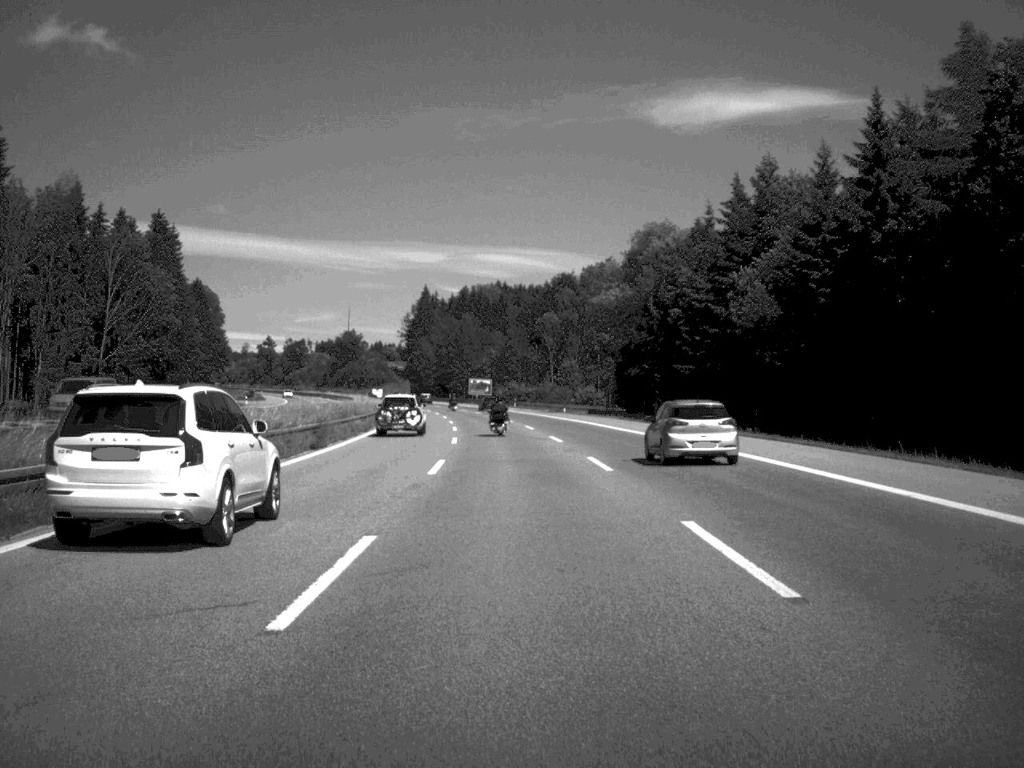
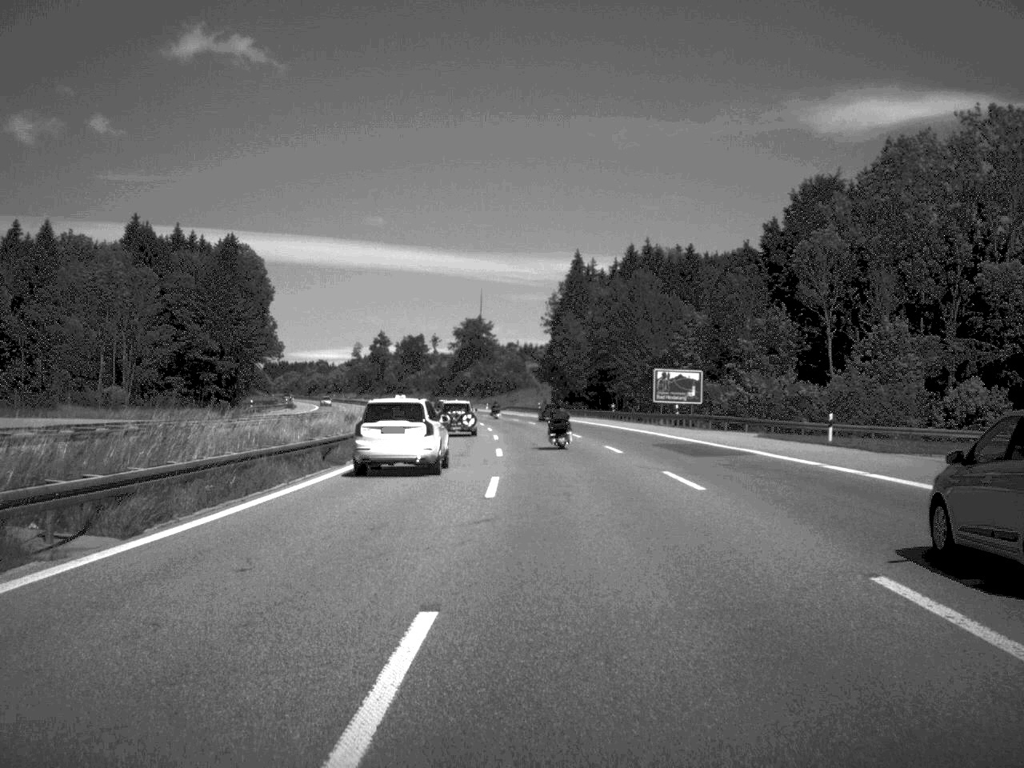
(-6.5, +107.0) m; -8°
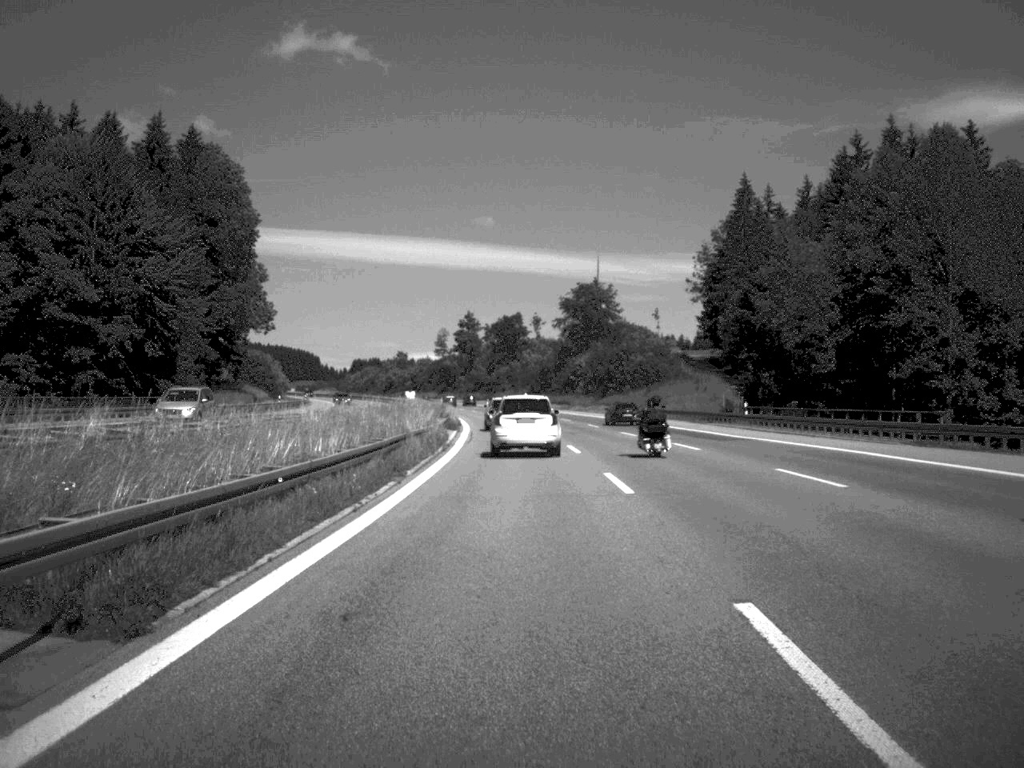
(-4.3, +86.4) m; -5°
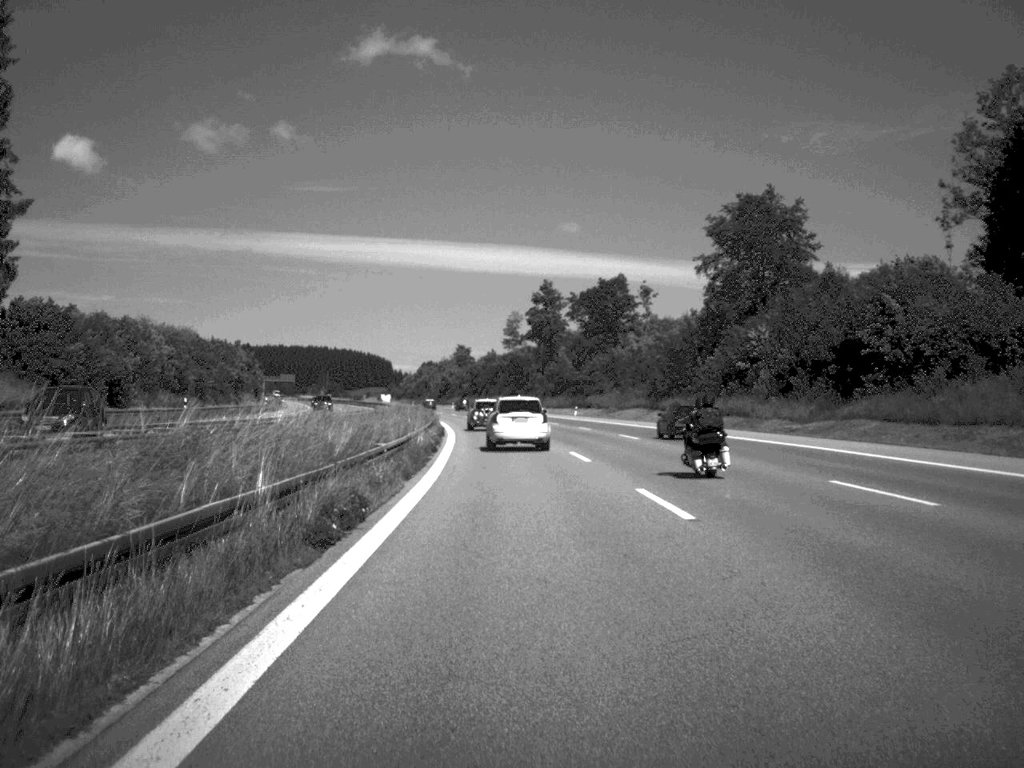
(-3.0, +90.0) m; -4°
